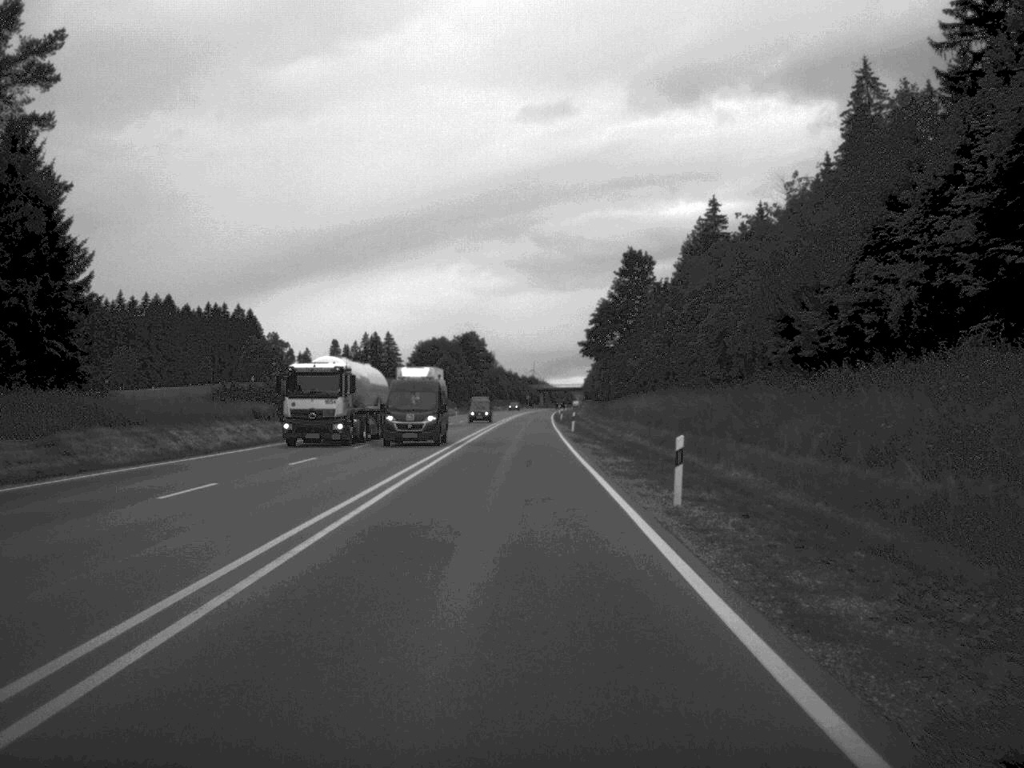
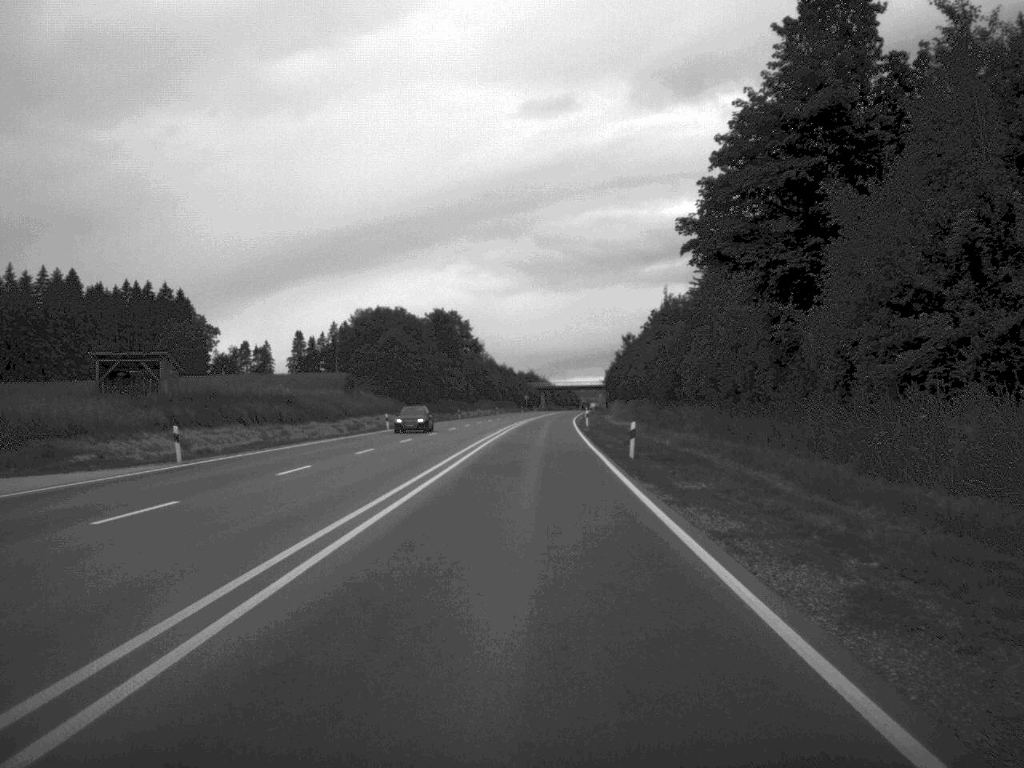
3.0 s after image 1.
(0.0, +75.6) m; 0°
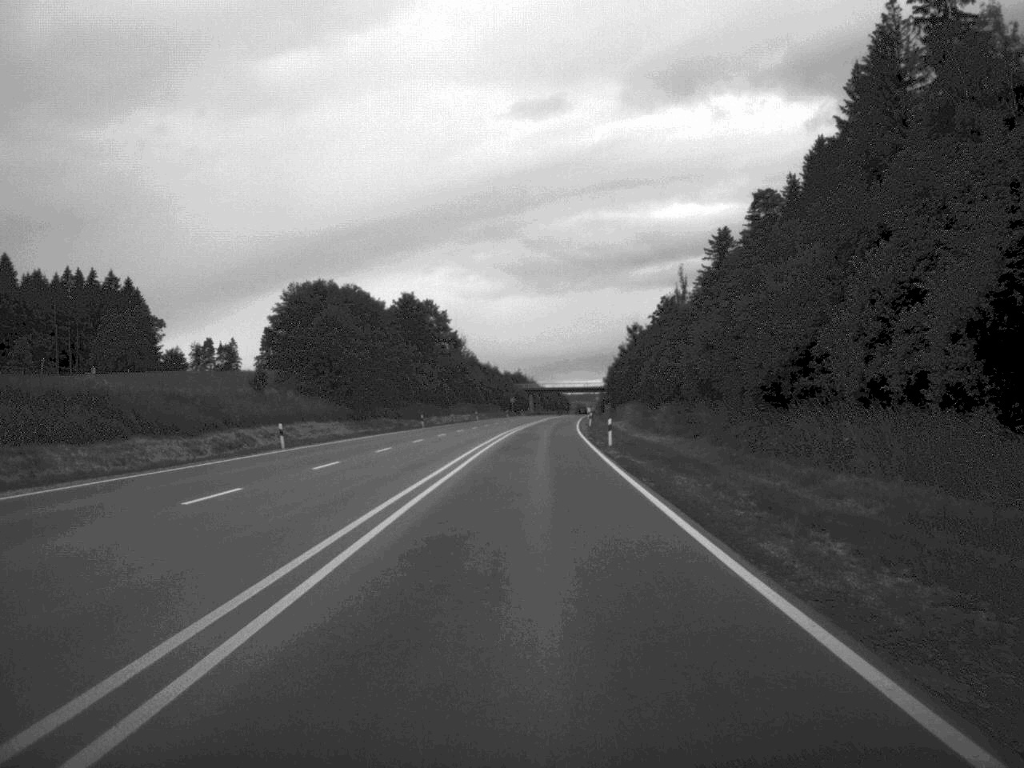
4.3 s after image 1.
(+0.1, +31.9) m; 0°
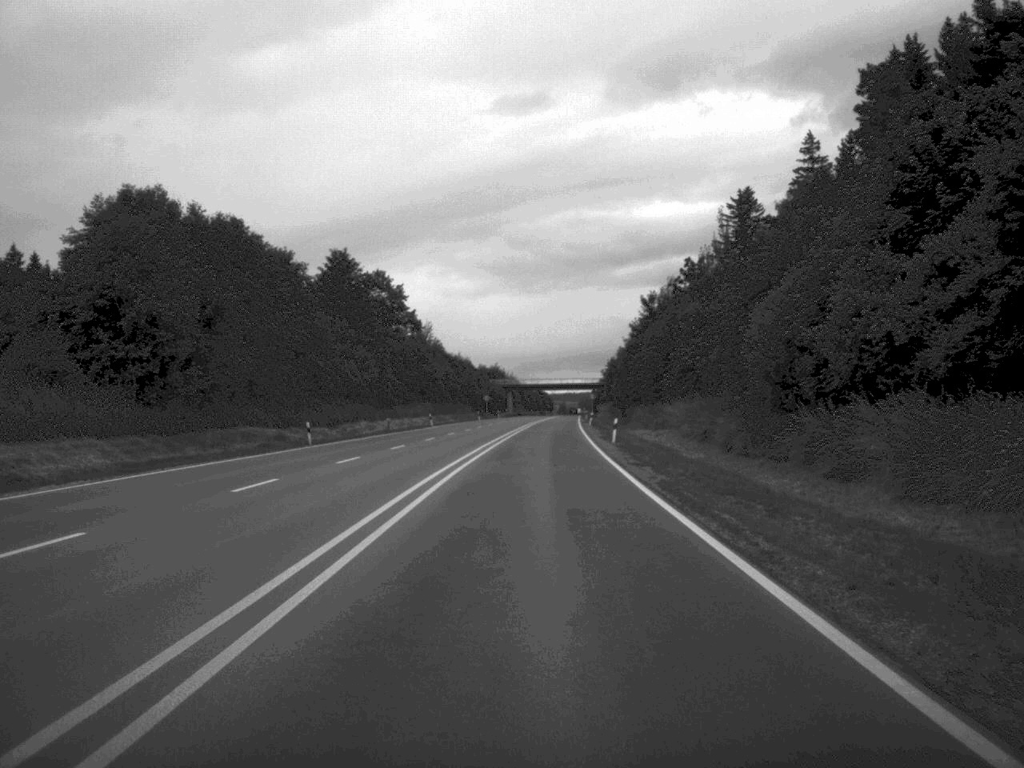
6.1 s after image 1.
(+0.3, +44.3) m; +1°
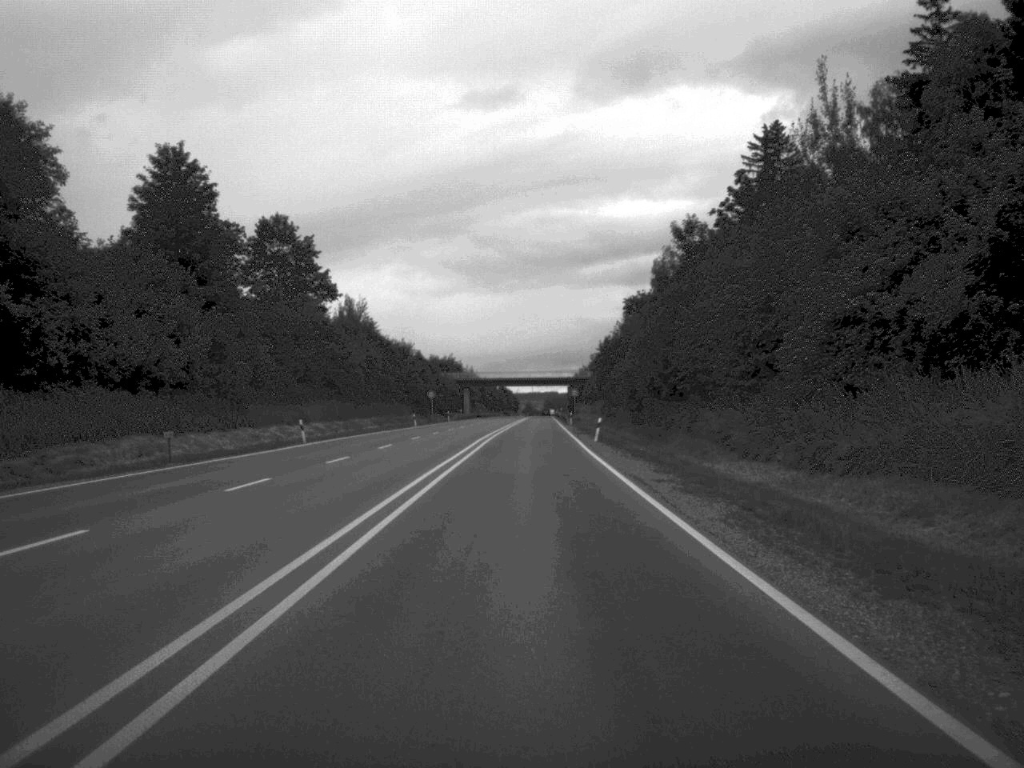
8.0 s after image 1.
(+0.5, +47.3) m; +1°
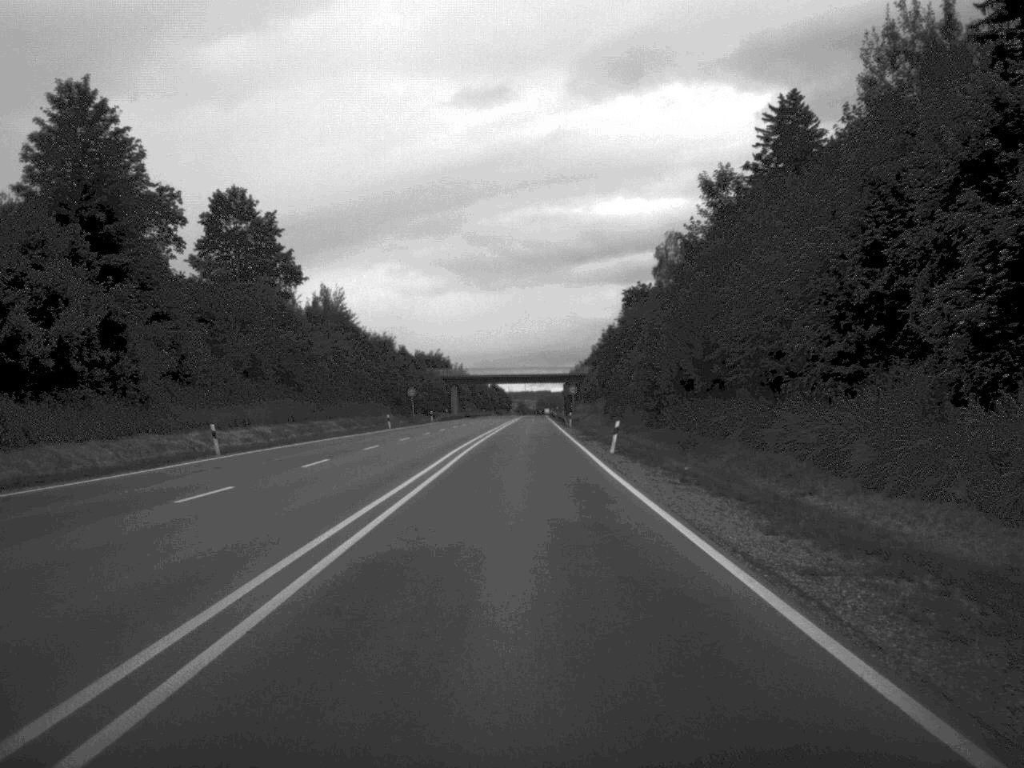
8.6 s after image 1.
(0.0, +14.7) m; 0°
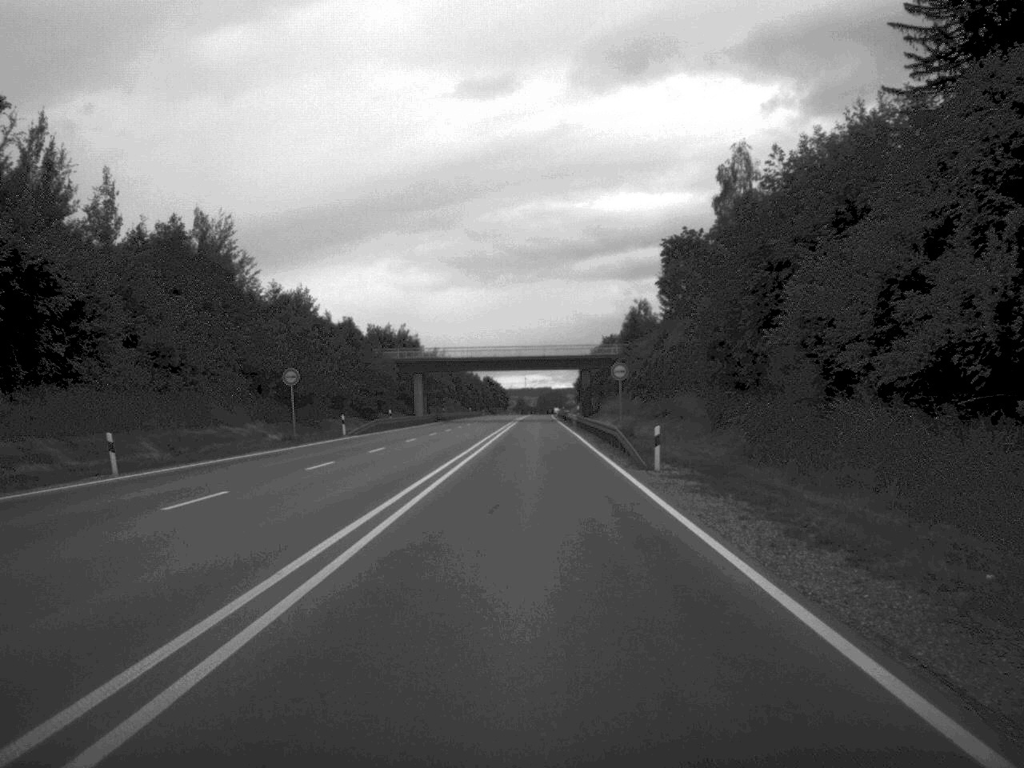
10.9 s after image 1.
(0.0, +60.8) m; 0°
